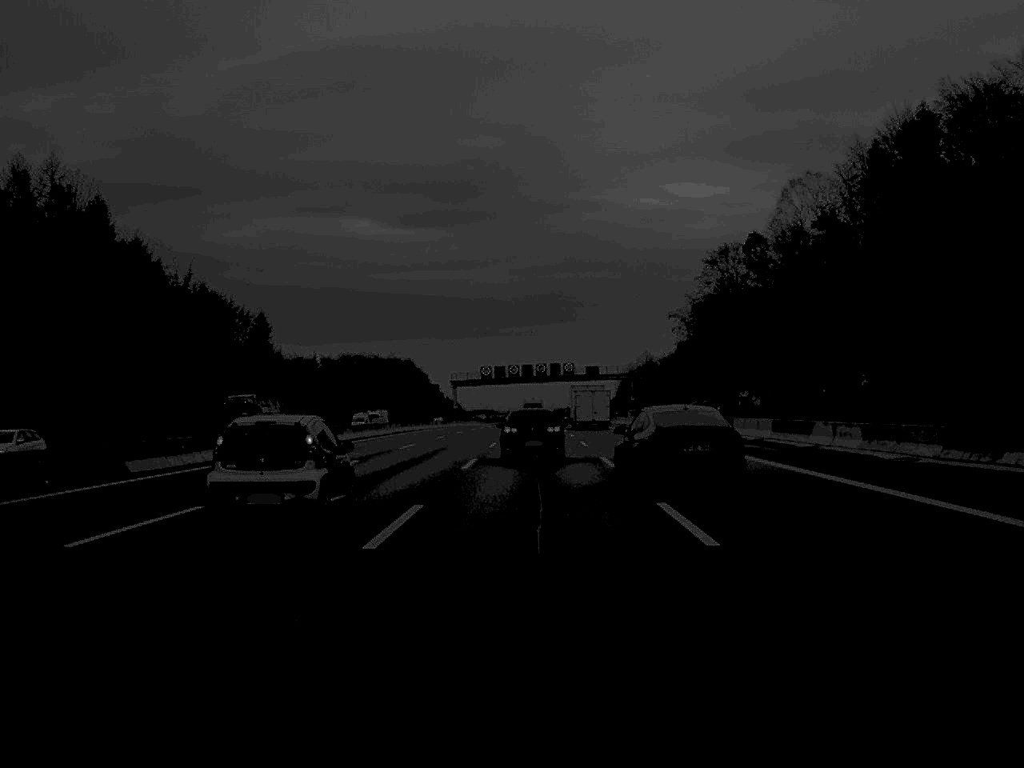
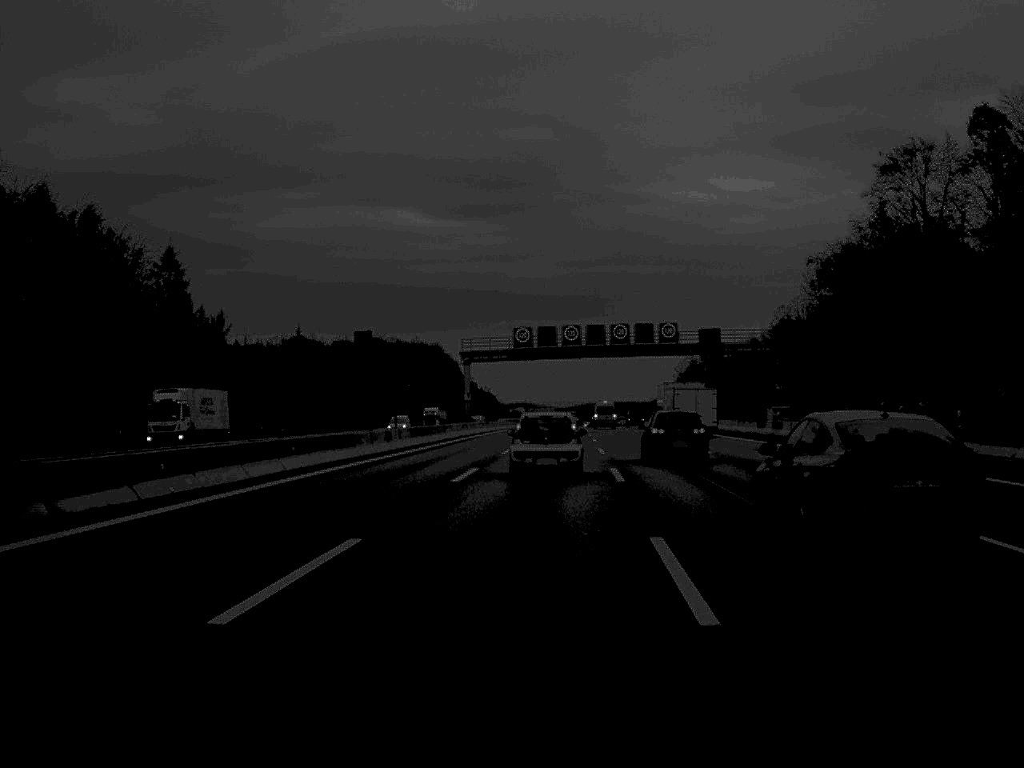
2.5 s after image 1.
(-2.1, +76.7) m; -2°
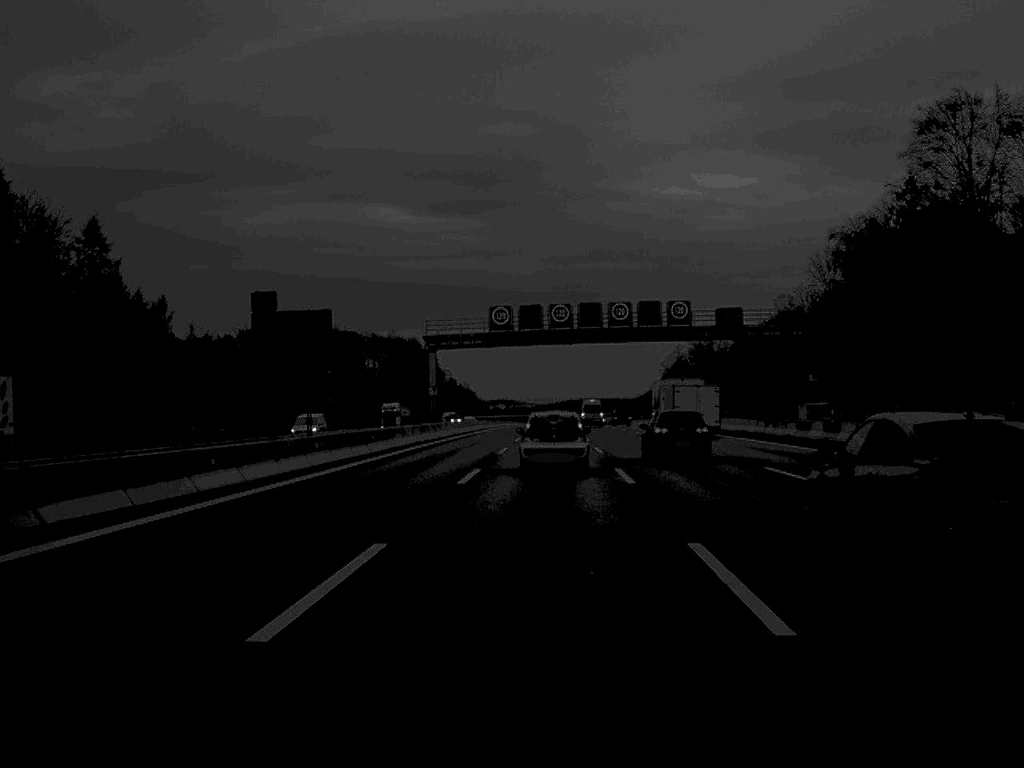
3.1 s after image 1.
(+0.1, +18.5) m; +1°
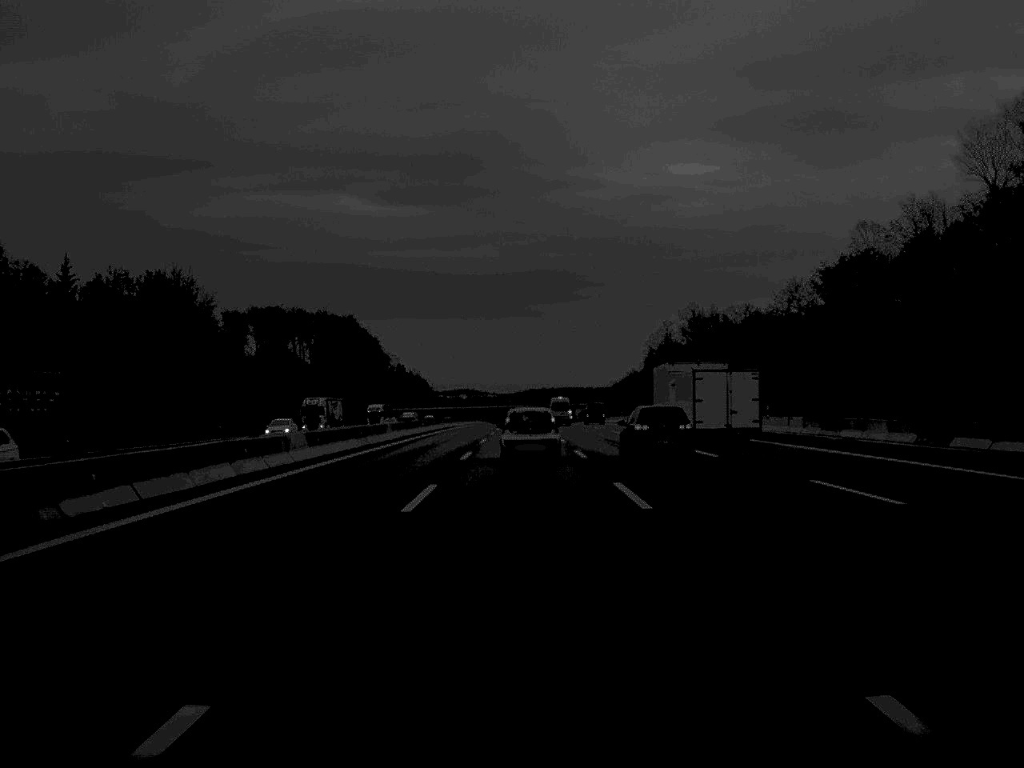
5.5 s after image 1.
(+1.5, +79.3) m; +2°
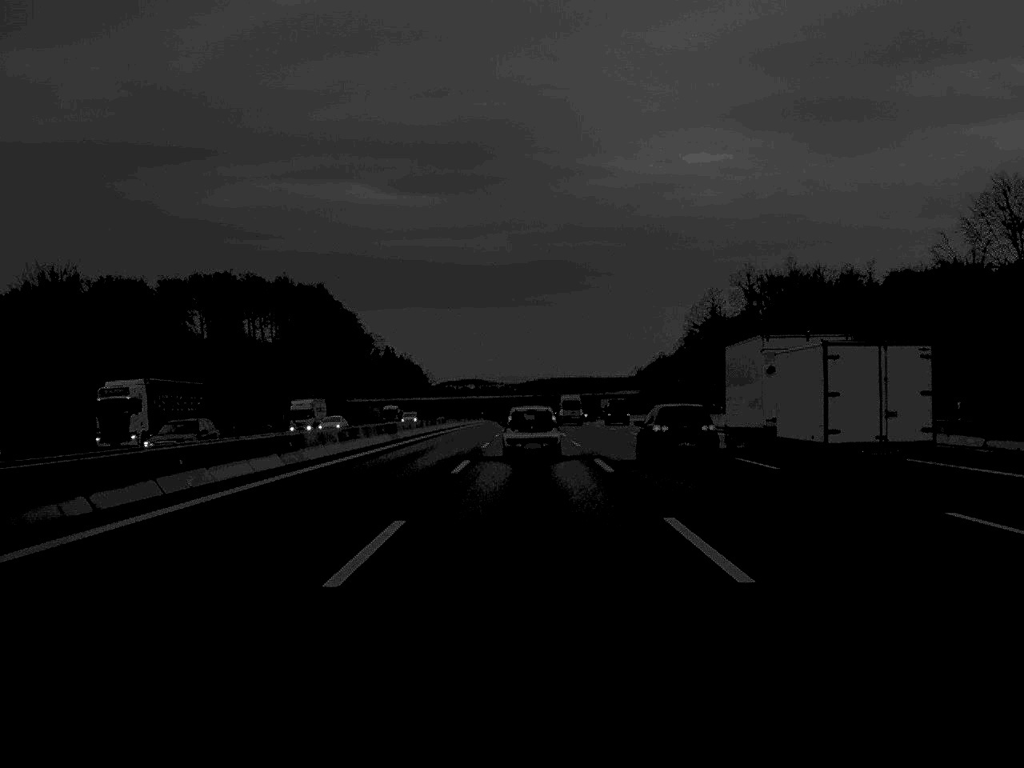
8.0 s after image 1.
(-0.4, +79.3) m; 0°
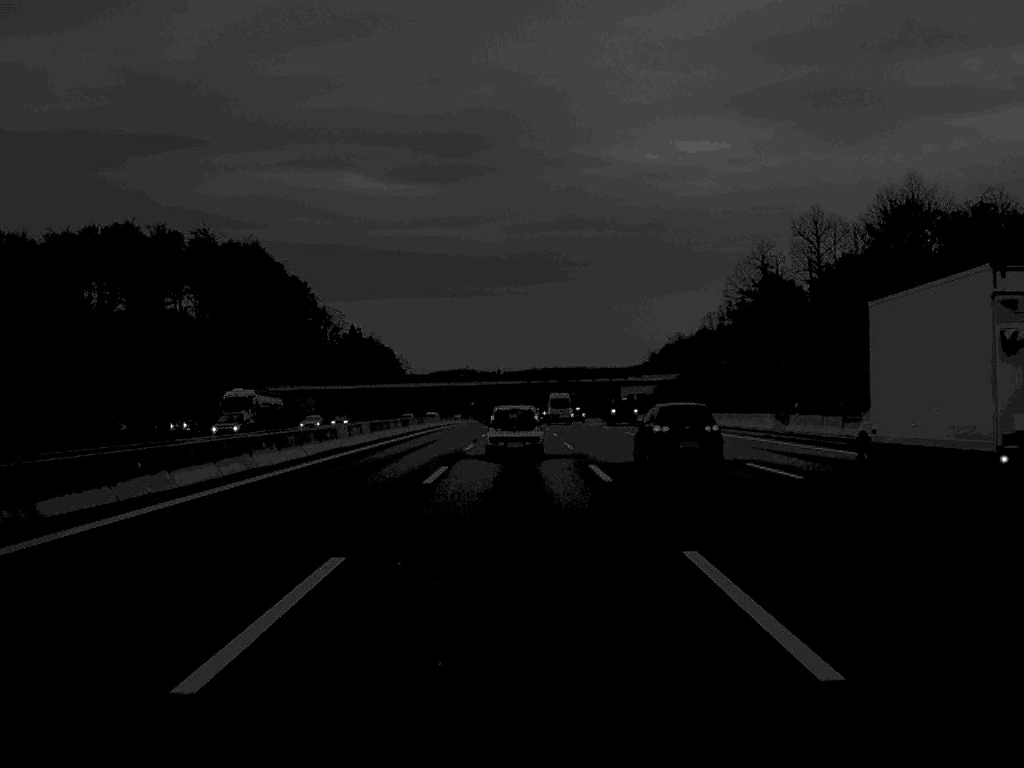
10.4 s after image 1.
(+0.2, +75.1) m; 0°
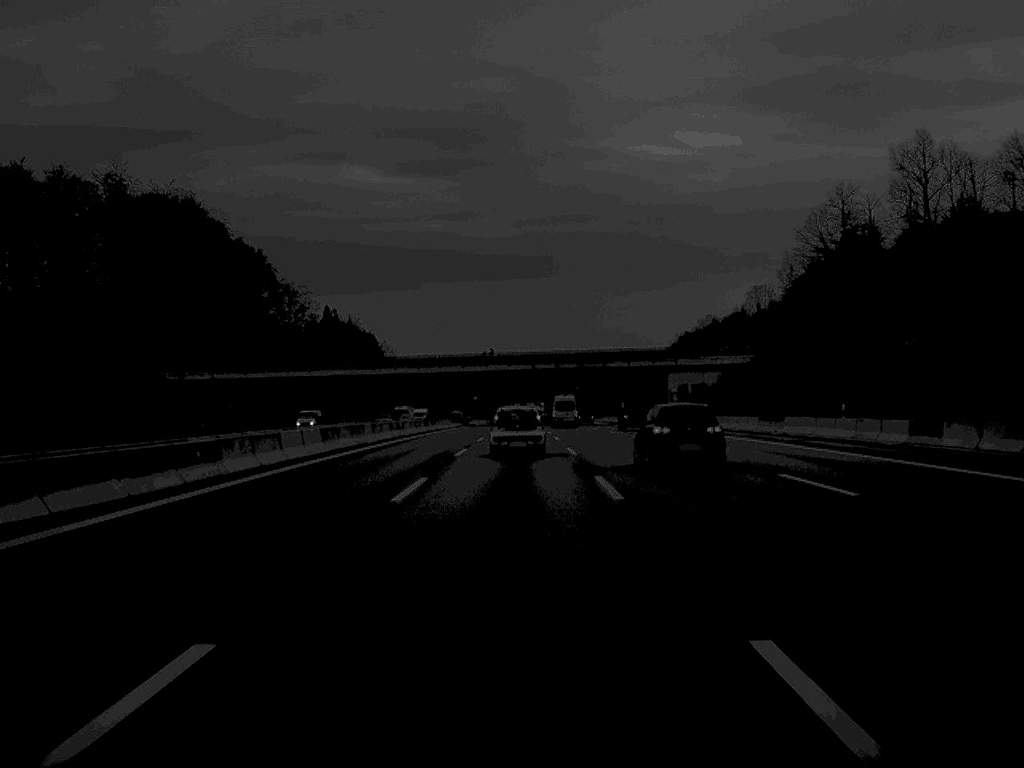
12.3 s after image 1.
(-0.1, +58.3) m; 0°
